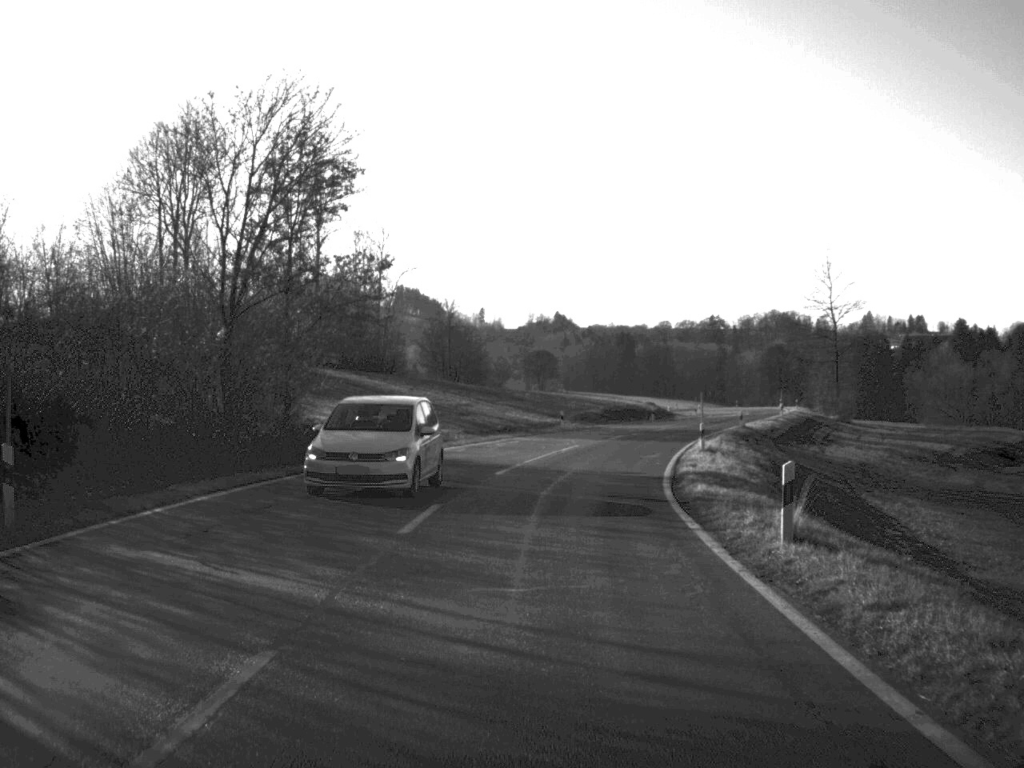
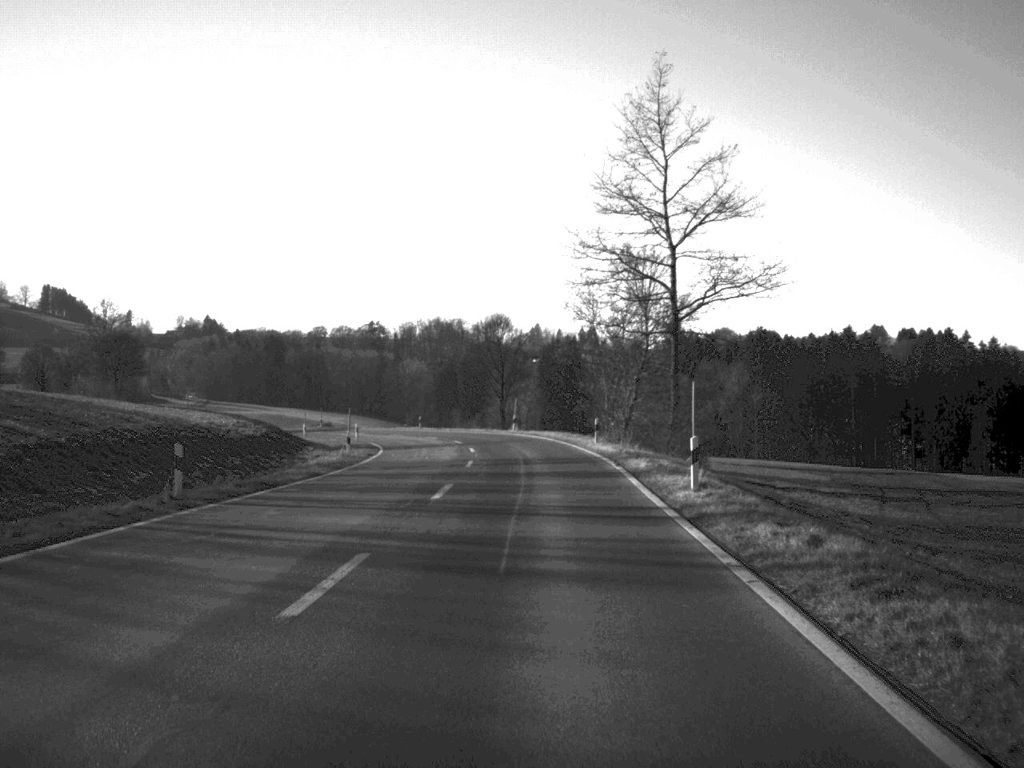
(+8.6, +65.1) m; +15°
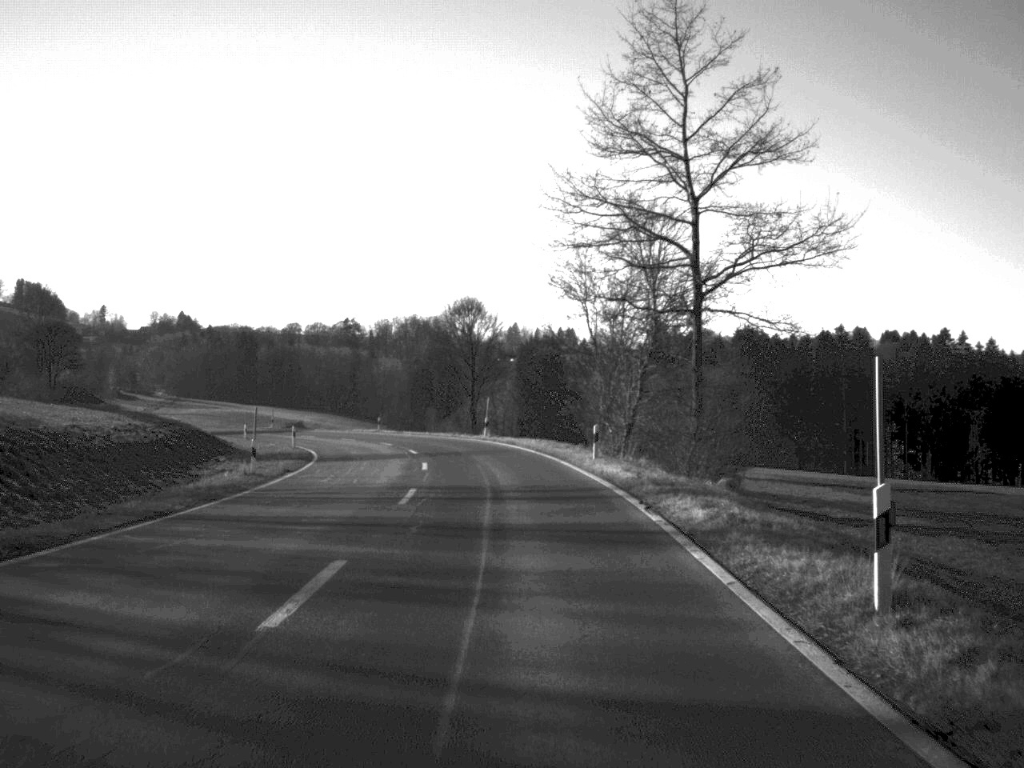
(+0.1, +12.6) m; +1°
